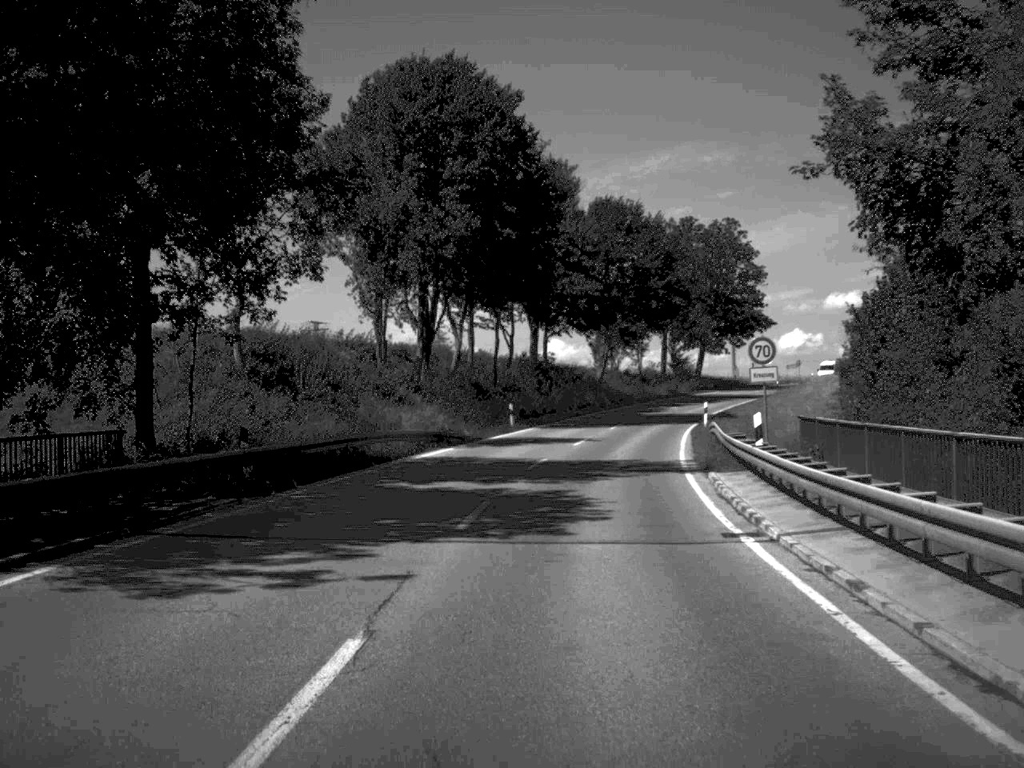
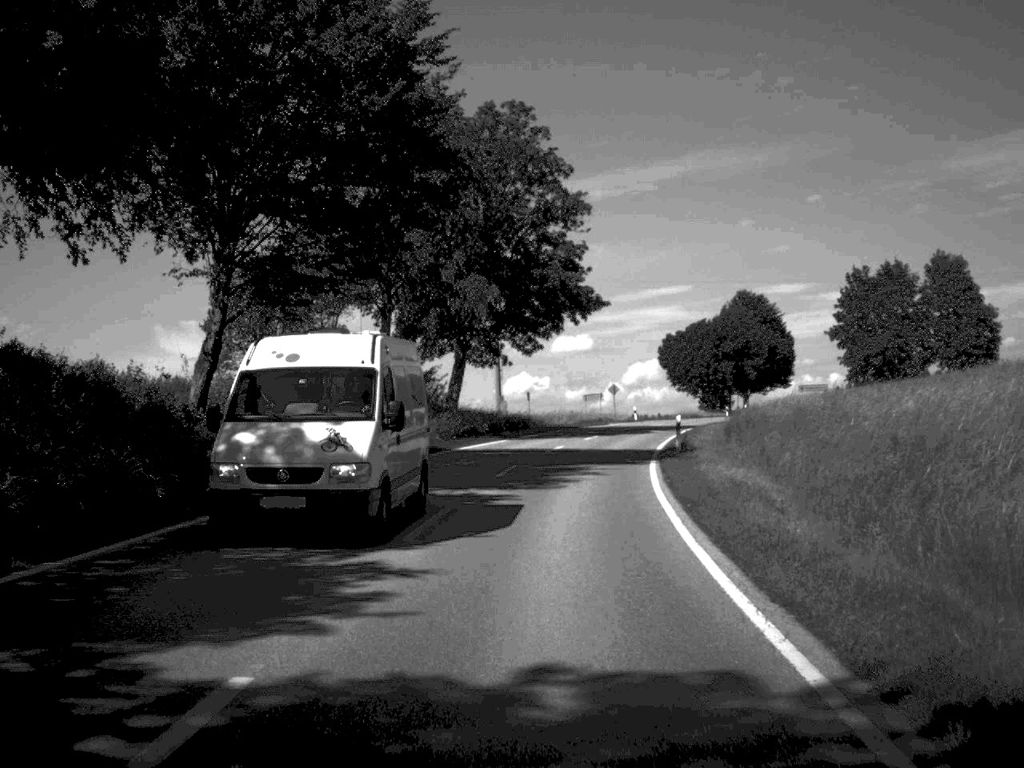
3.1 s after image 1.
(+6.3, +59.1) m; +12°
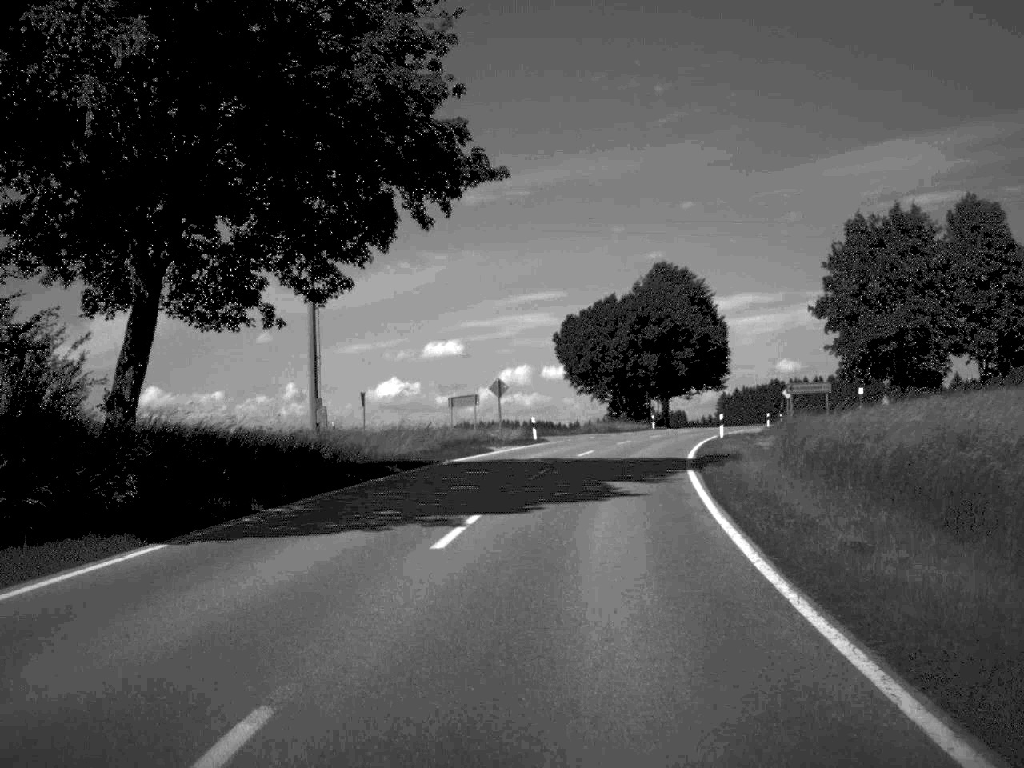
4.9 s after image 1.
(+1.7, +35.6) m; +6°
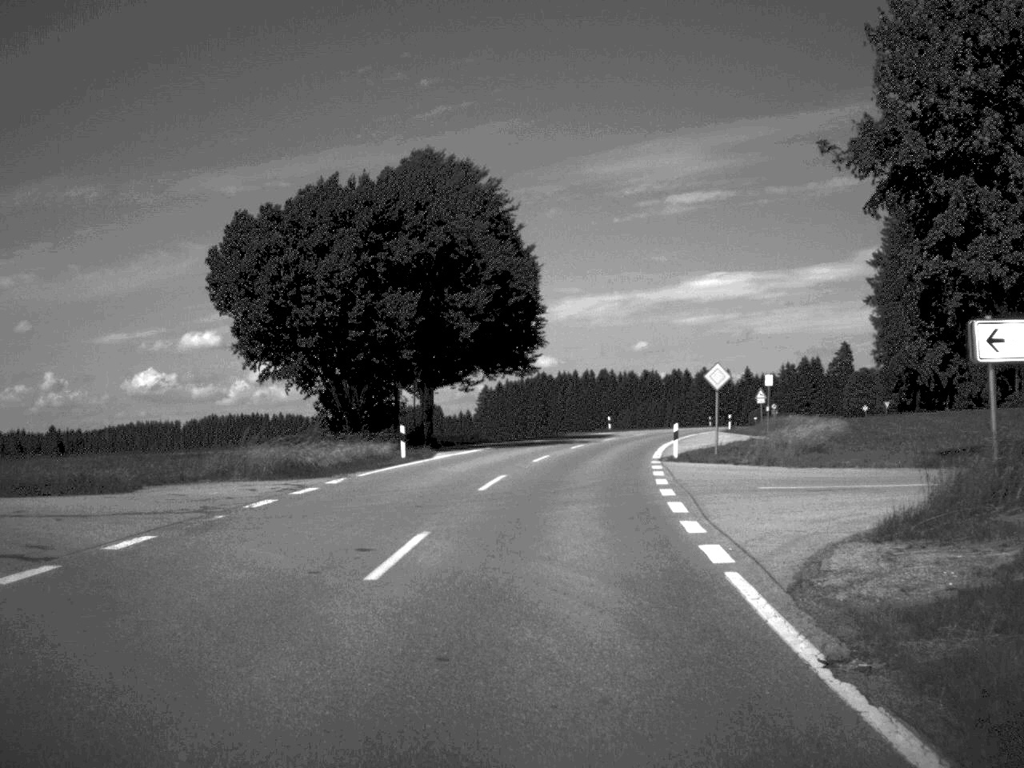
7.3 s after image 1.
(+4.7, +48.6) m; +11°
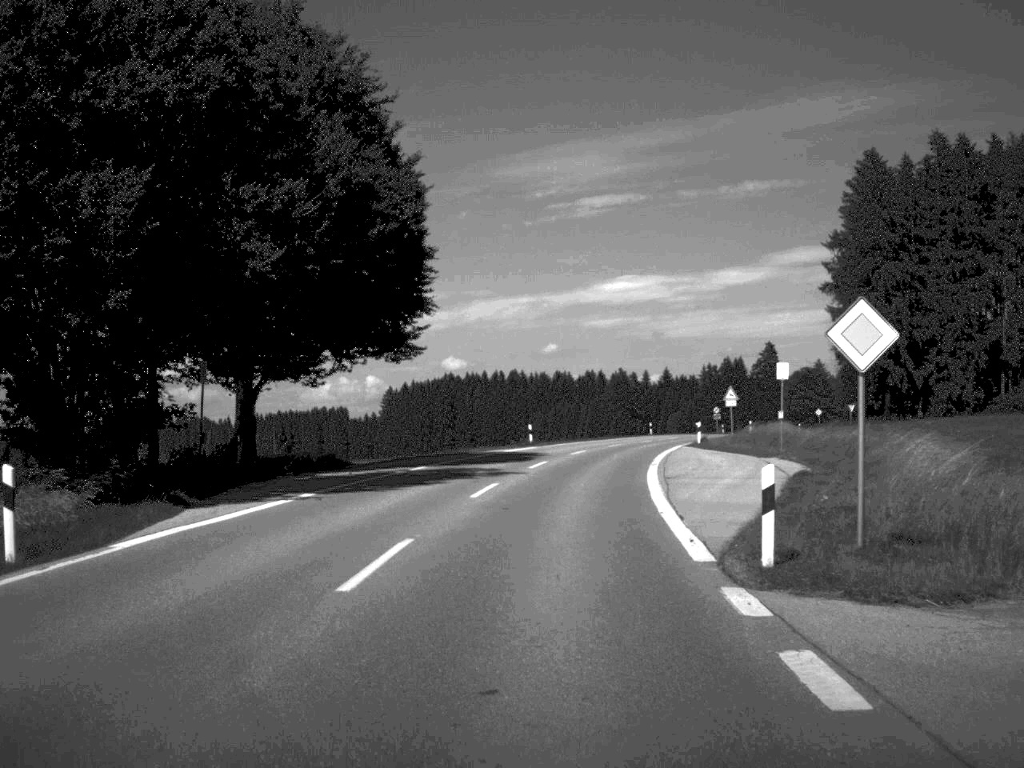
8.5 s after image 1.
(+0.9, +23.4) m; +4°
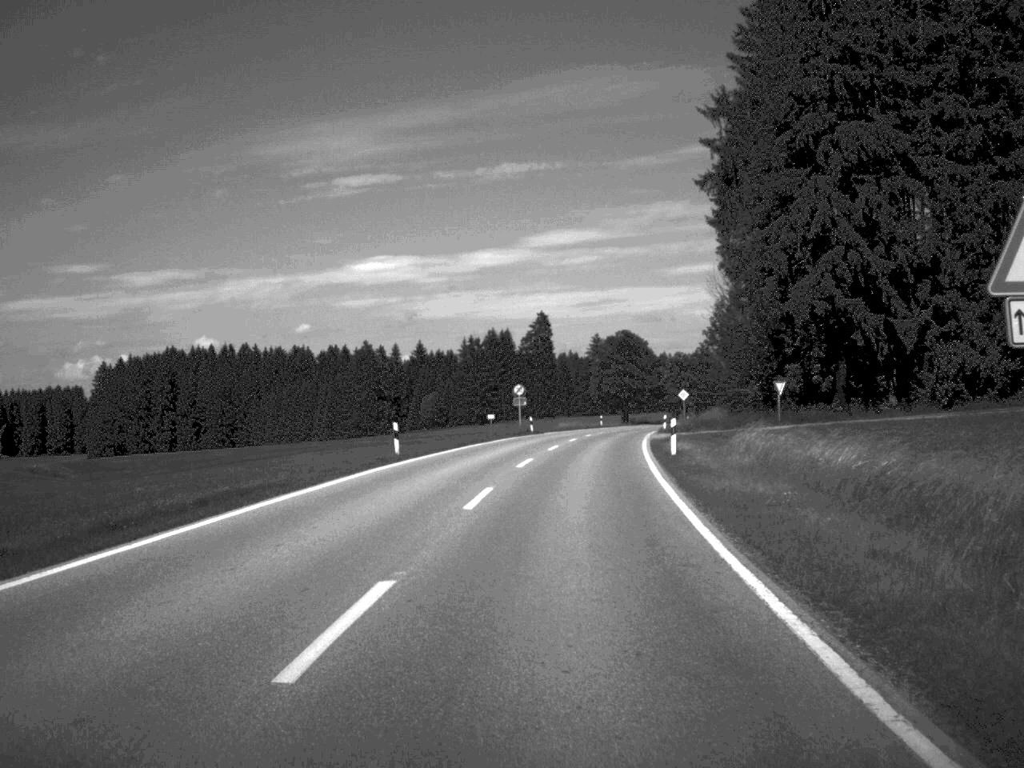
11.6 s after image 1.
(+5.9, +61.9) m; +11°
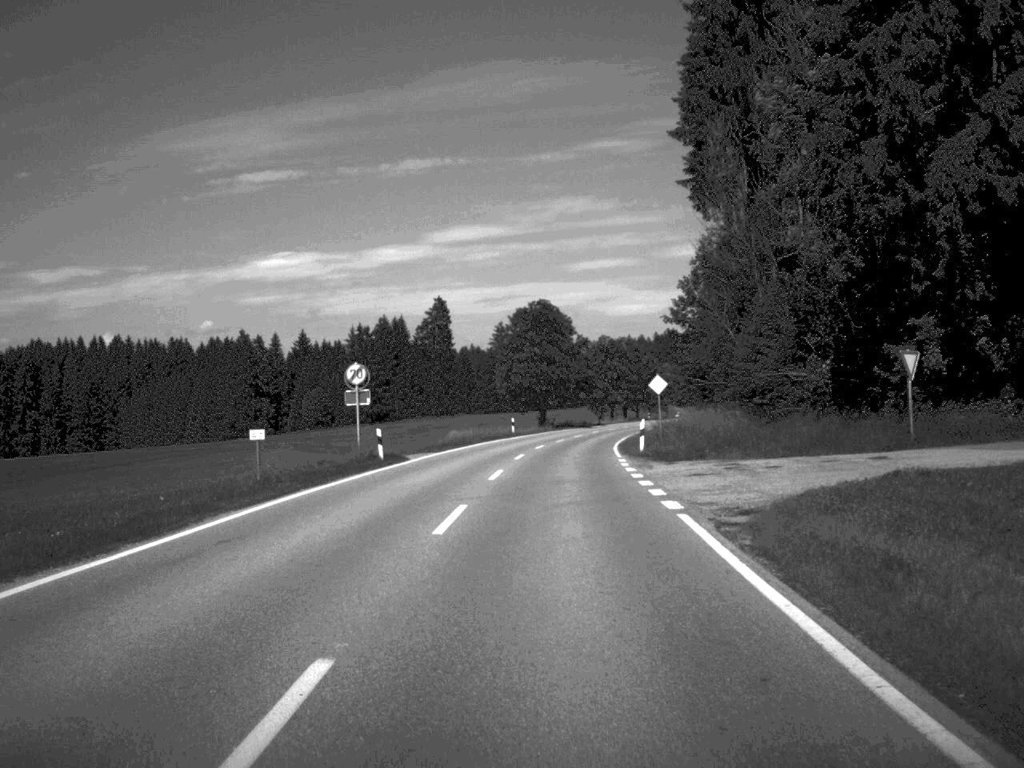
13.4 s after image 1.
(+1.6, +38.0) m; +4°
